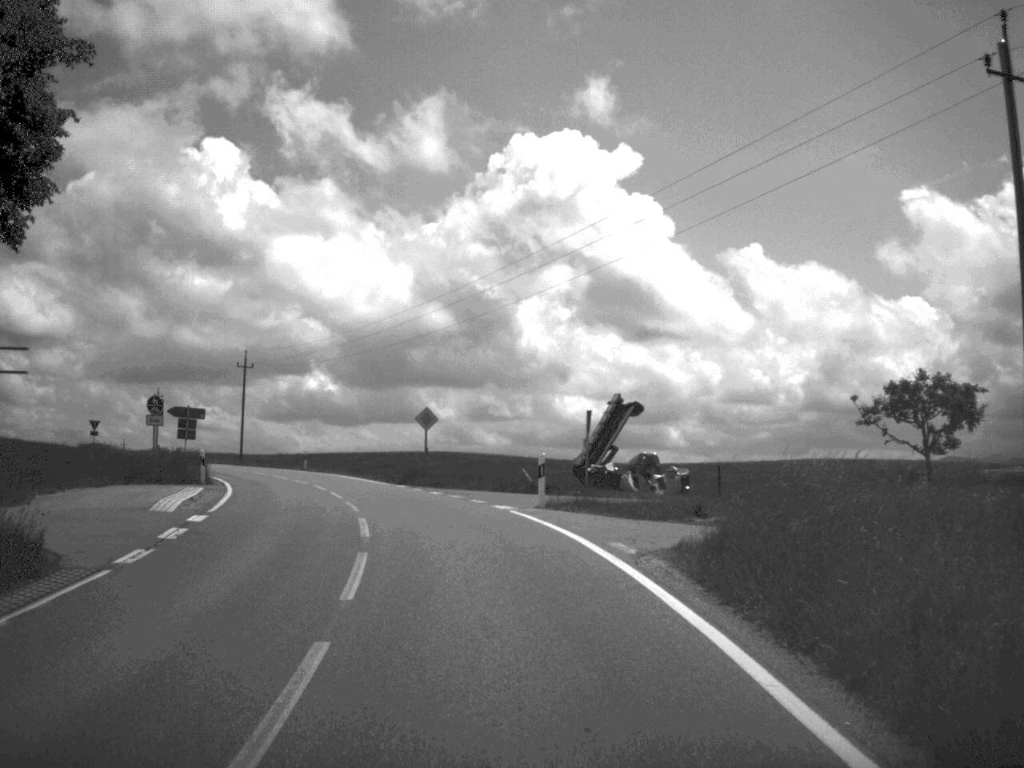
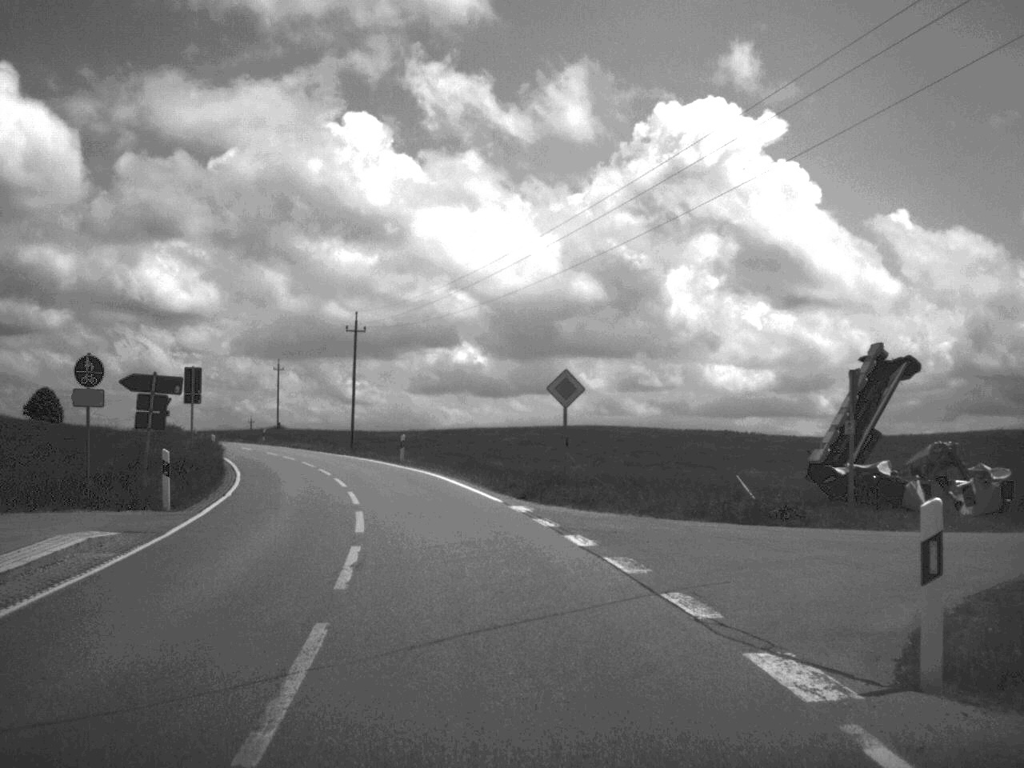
(-1.0, +17.4) m; -7°
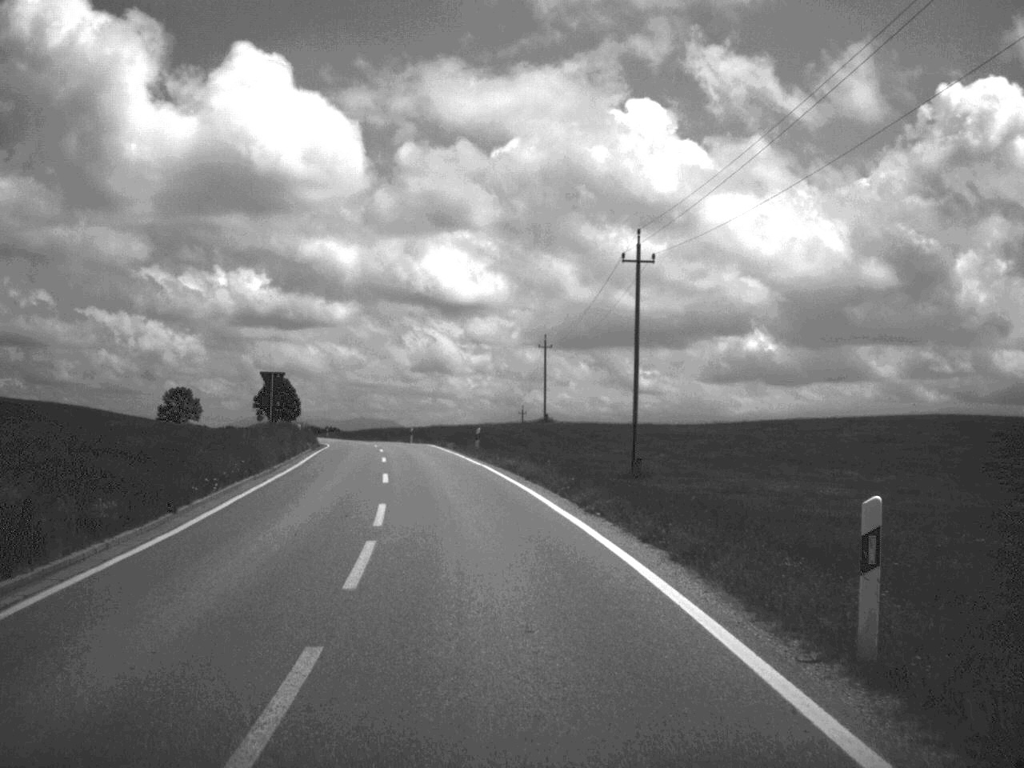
(-4.4, +36.8) m; -13°
